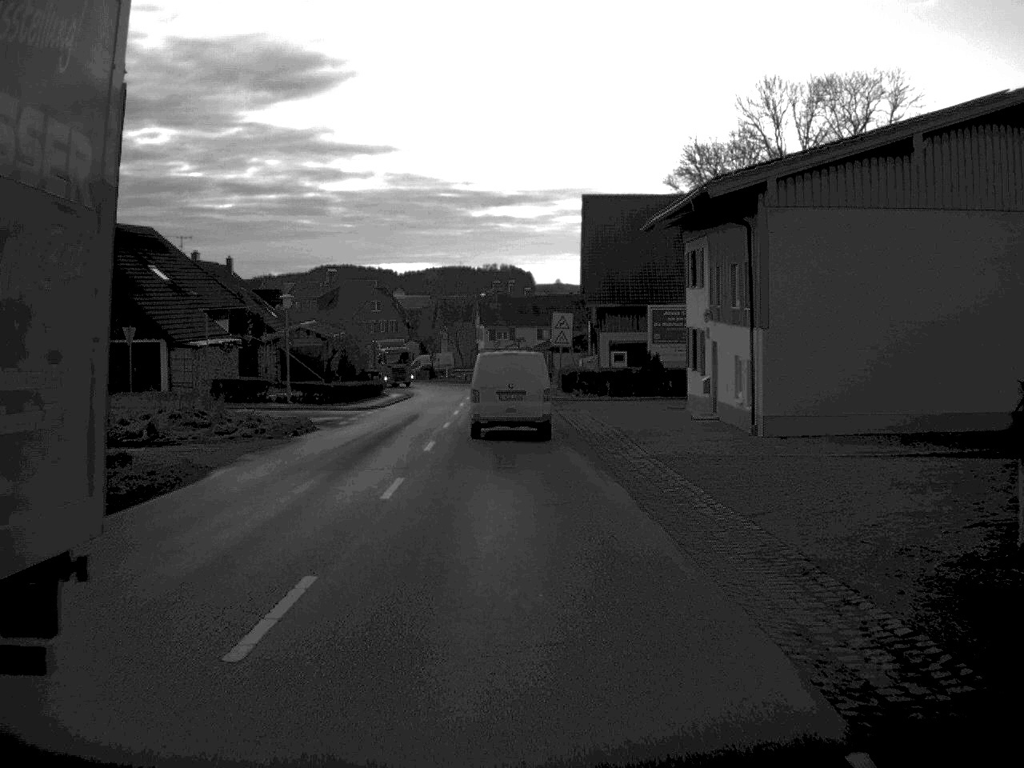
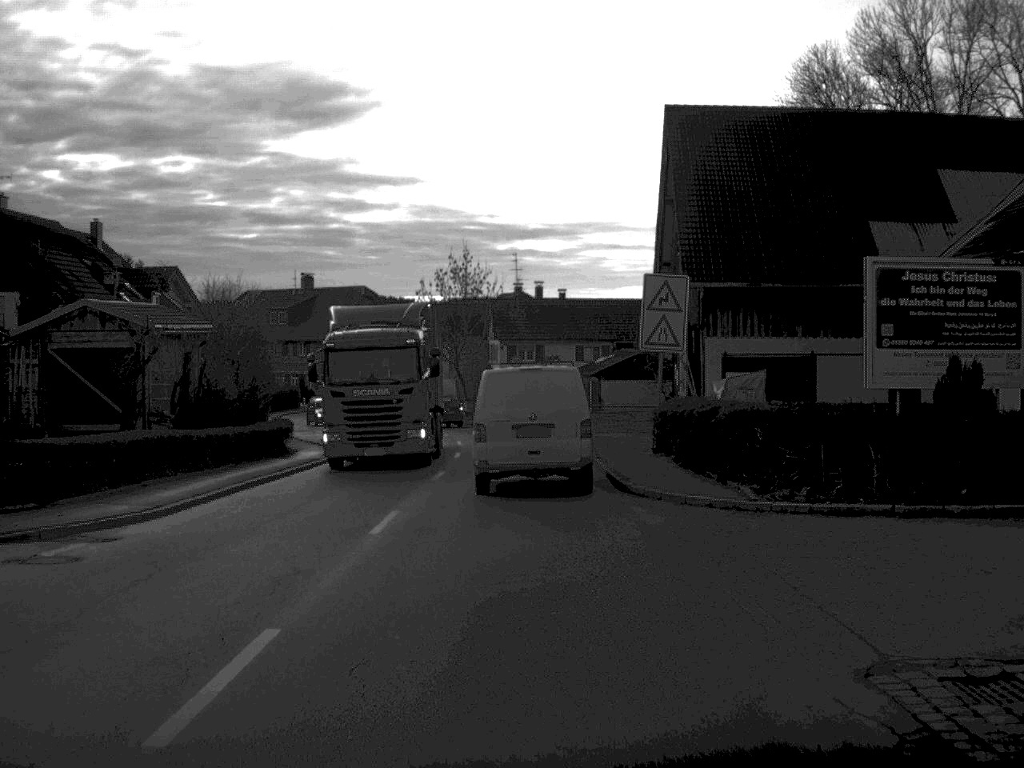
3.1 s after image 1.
(-0.6, +37.3) m; -1°
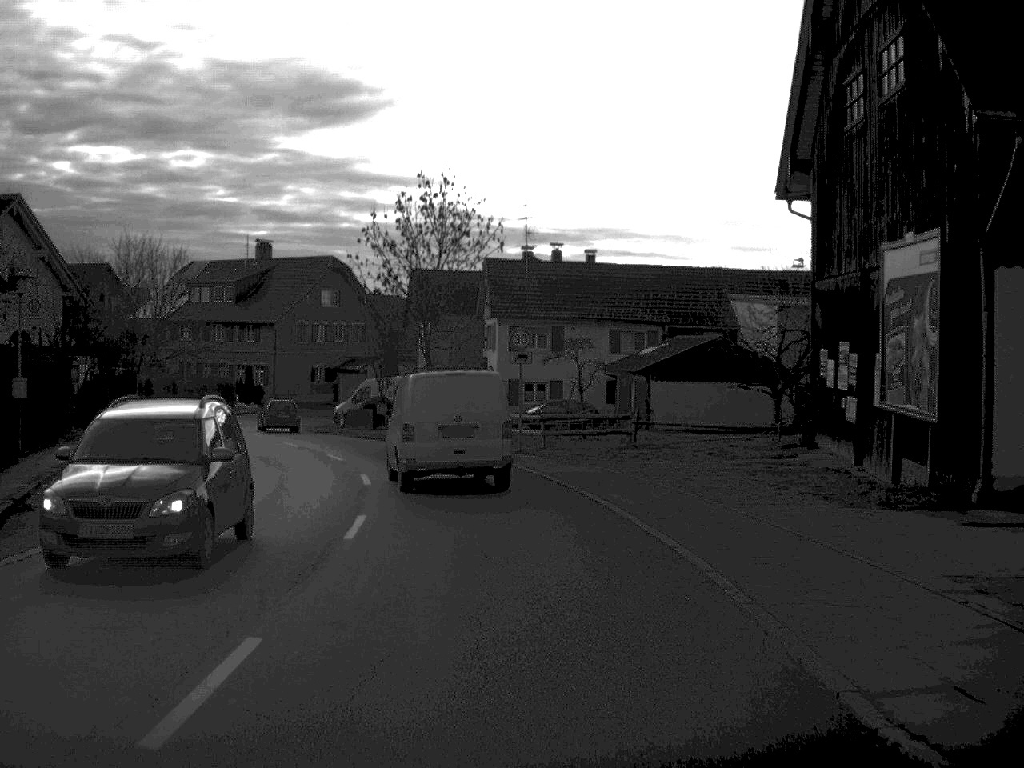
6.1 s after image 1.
(-0.1, +27.1) m; 0°
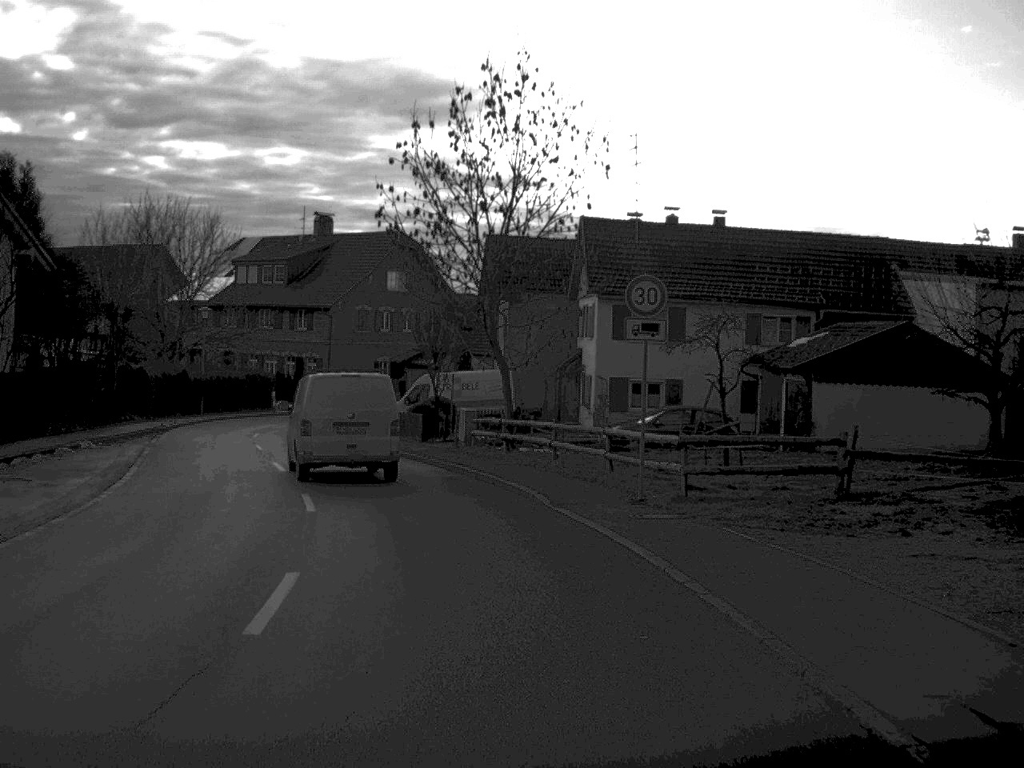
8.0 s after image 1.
(-0.4, +15.0) m; -4°
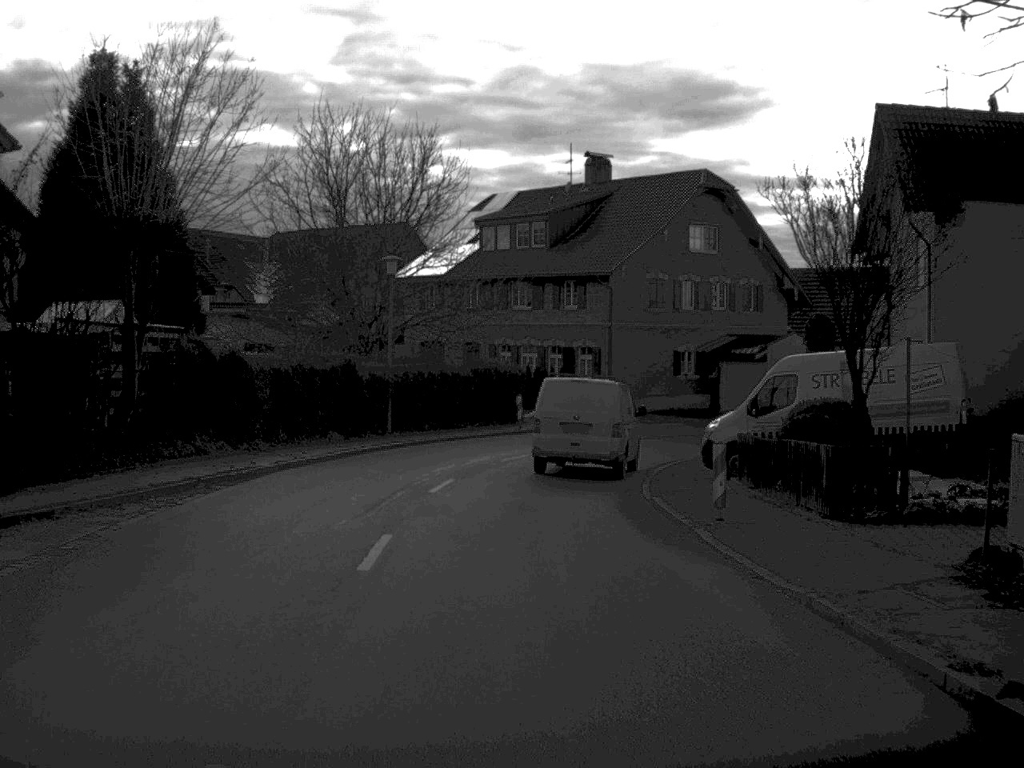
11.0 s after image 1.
(-2.9, +24.0) m; -13°
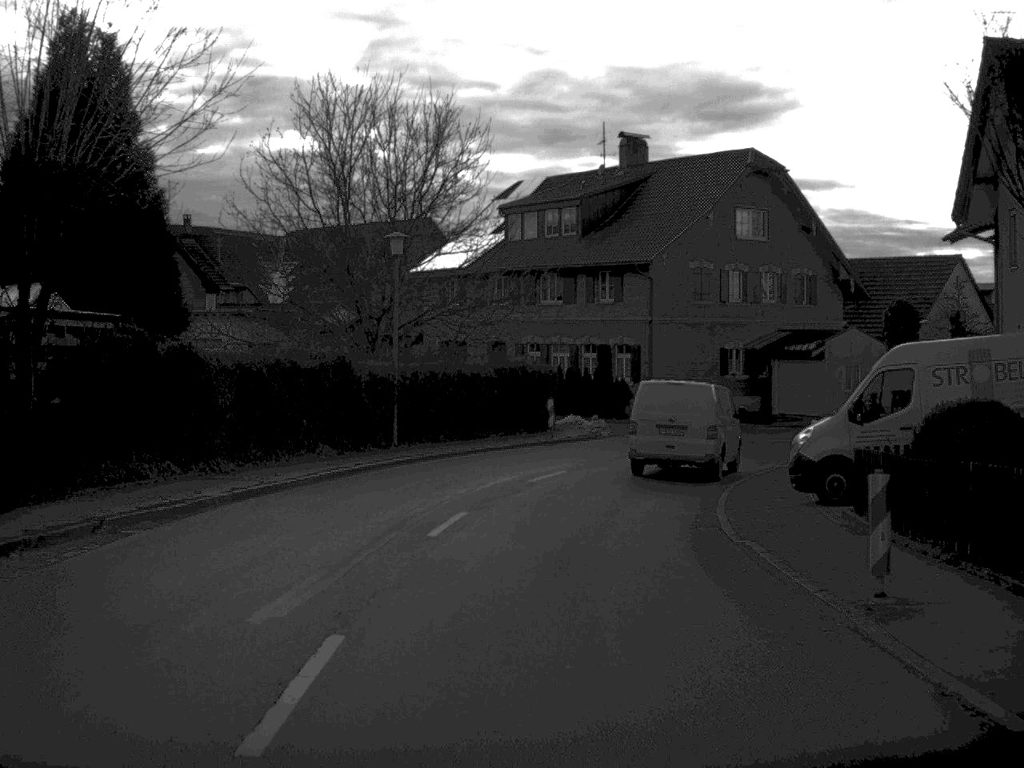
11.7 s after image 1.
(-0.1, +5.9) m; -1°
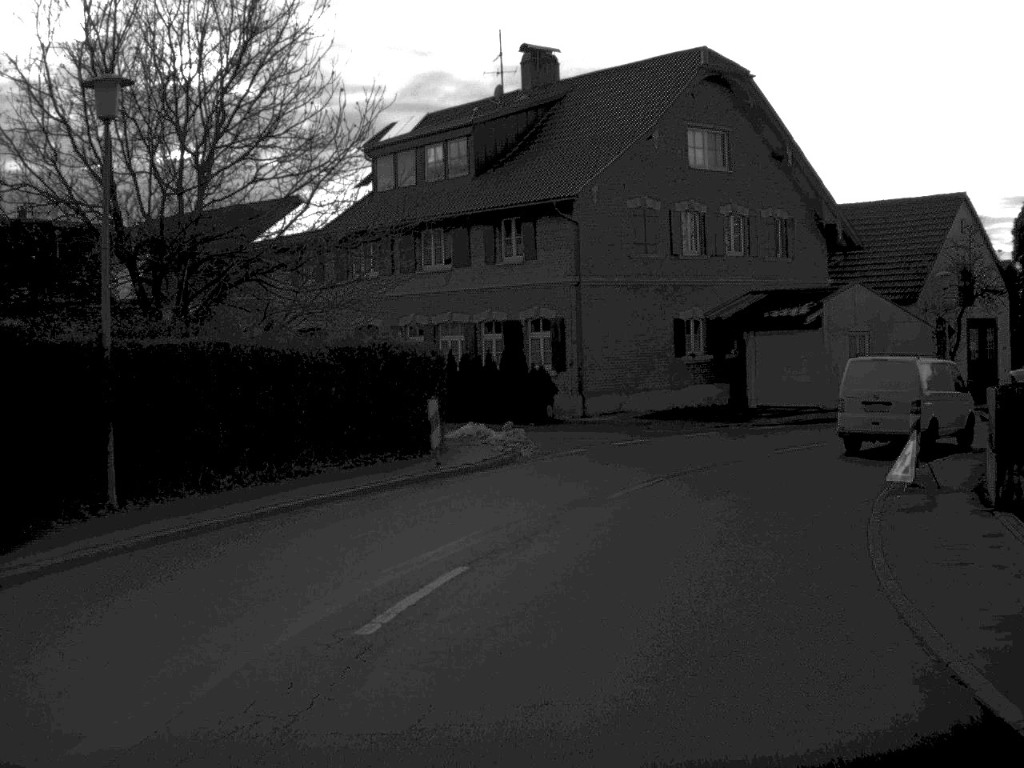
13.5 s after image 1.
(+0.4, +15.1) m; +5°
